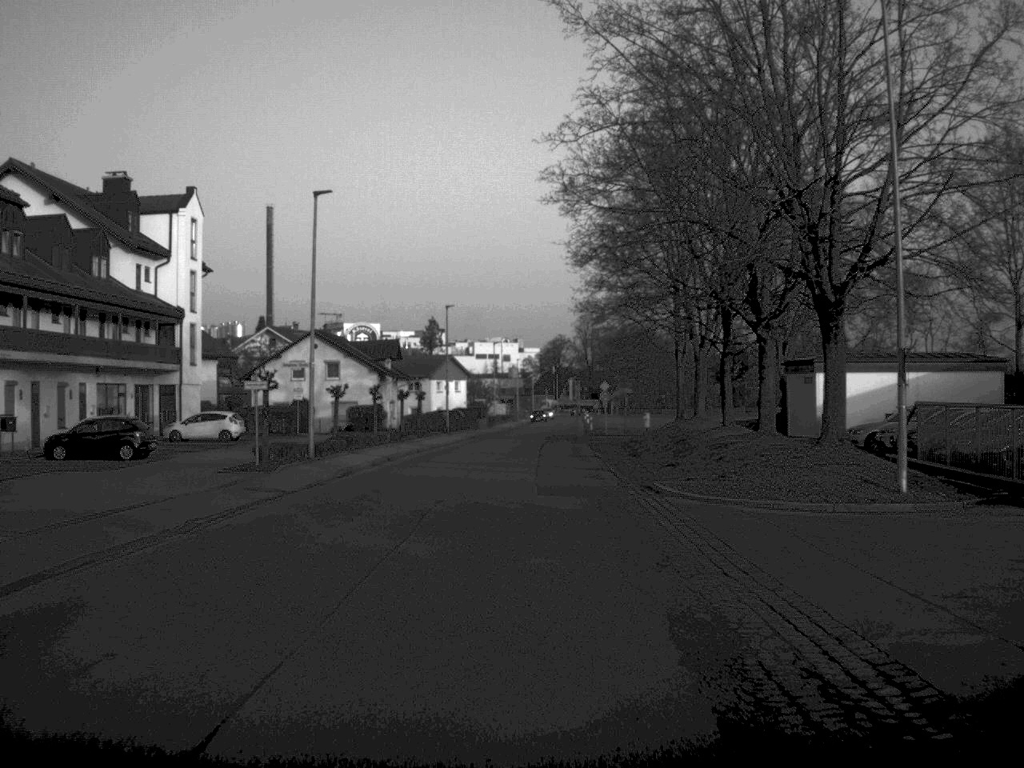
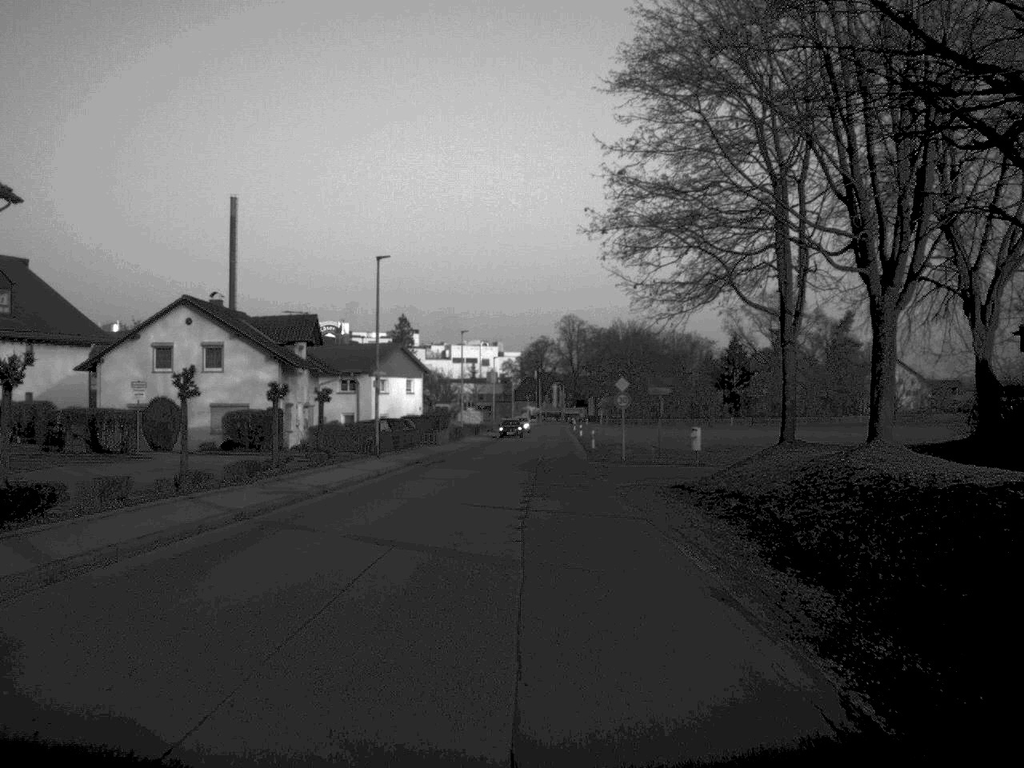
(+0.3, +27.0) m; +1°
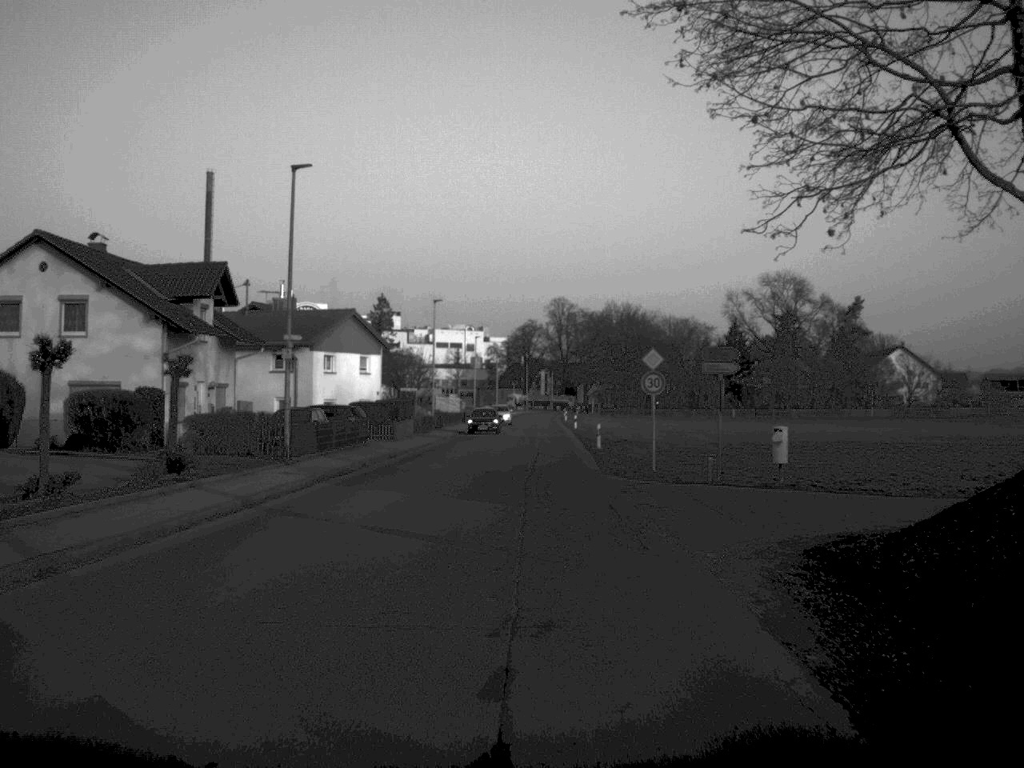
(+0.1, +16.0) m; +1°
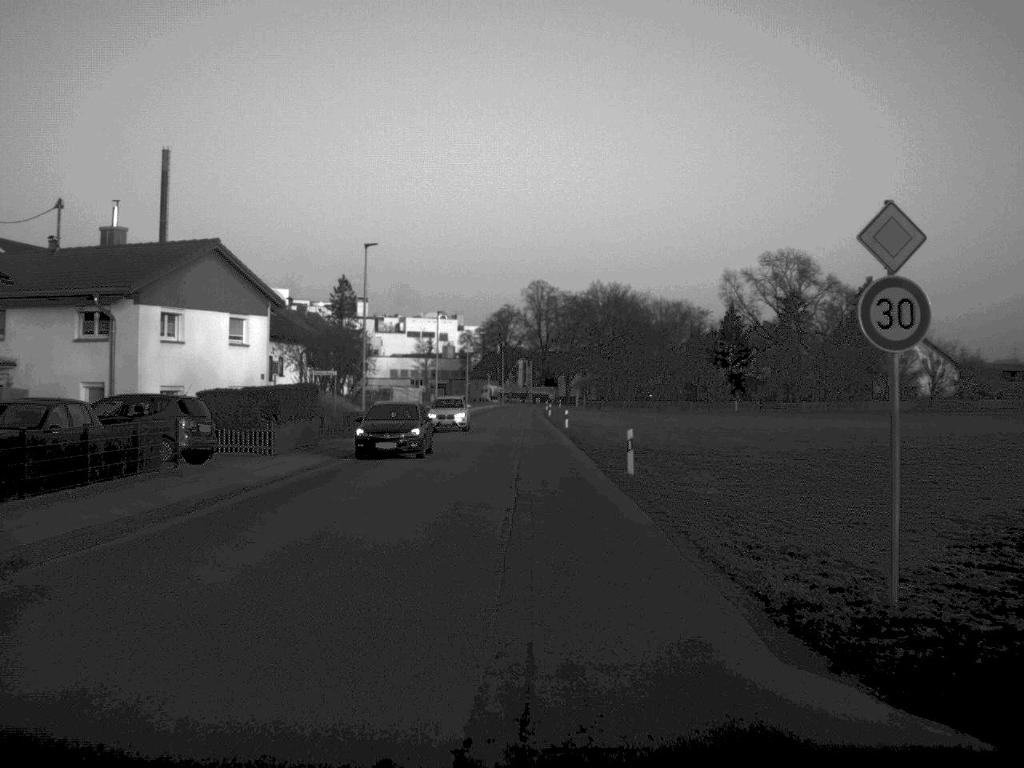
(+0.2, +23.1) m; +1°
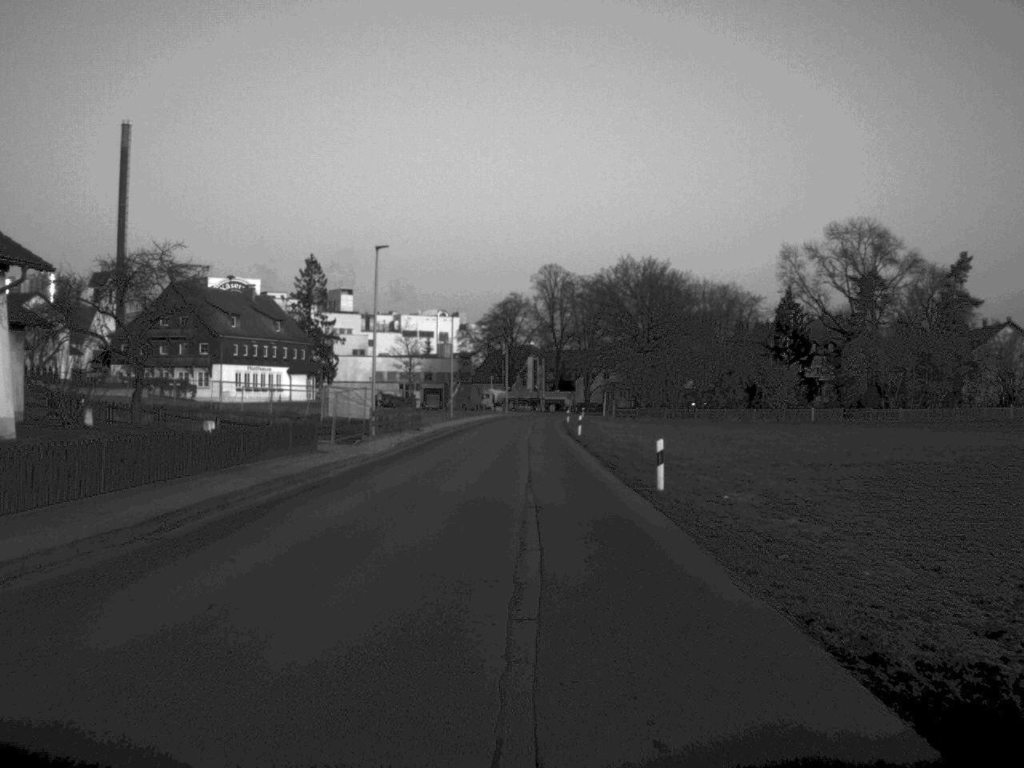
(-0.1, +42.9) m; 0°
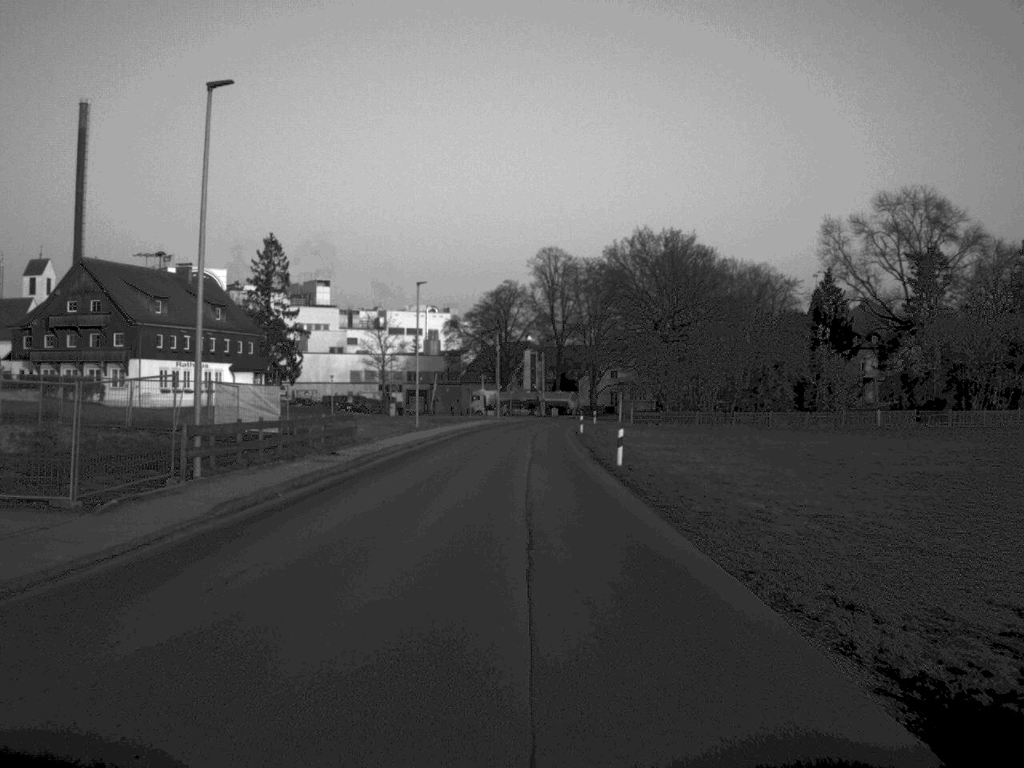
(+0.1, +27.1) m; 0°
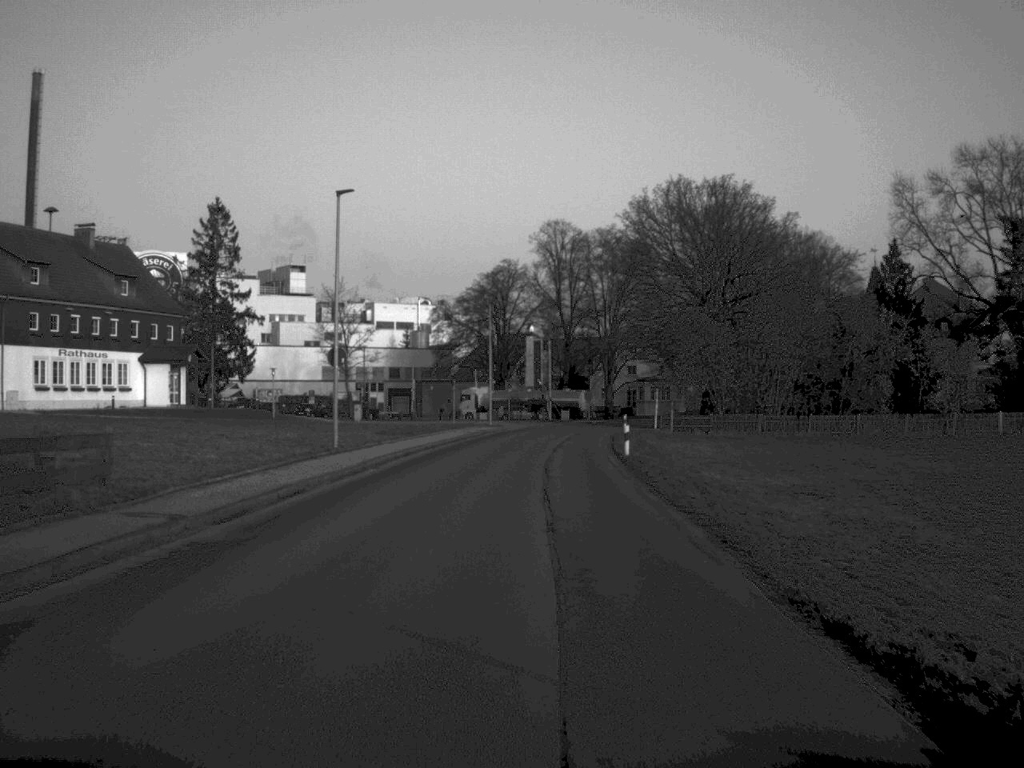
(0.0, +28.8) m; 0°
